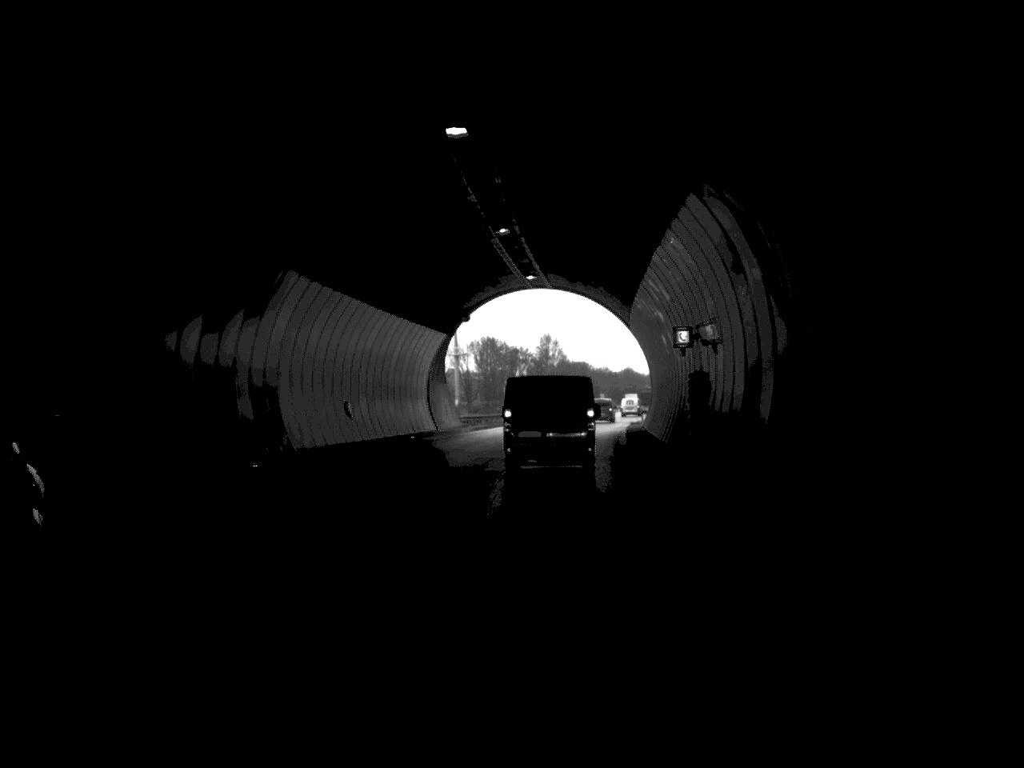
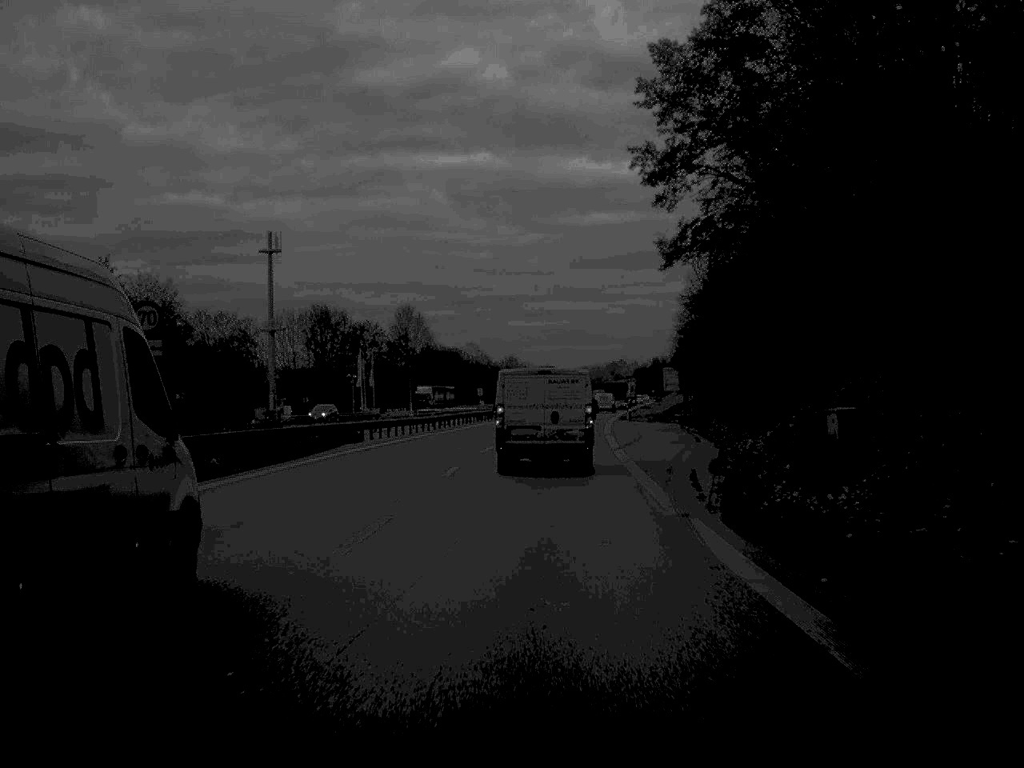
(+3.8, +76.8) m; +6°
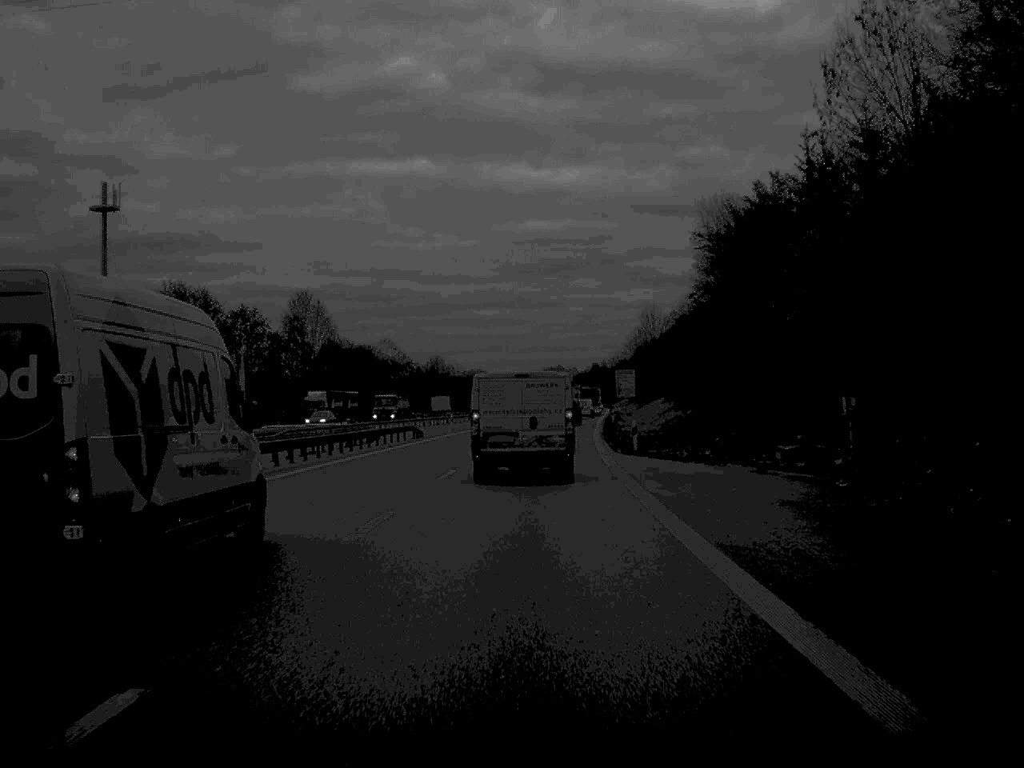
(+1.2, +46.6) m; +3°
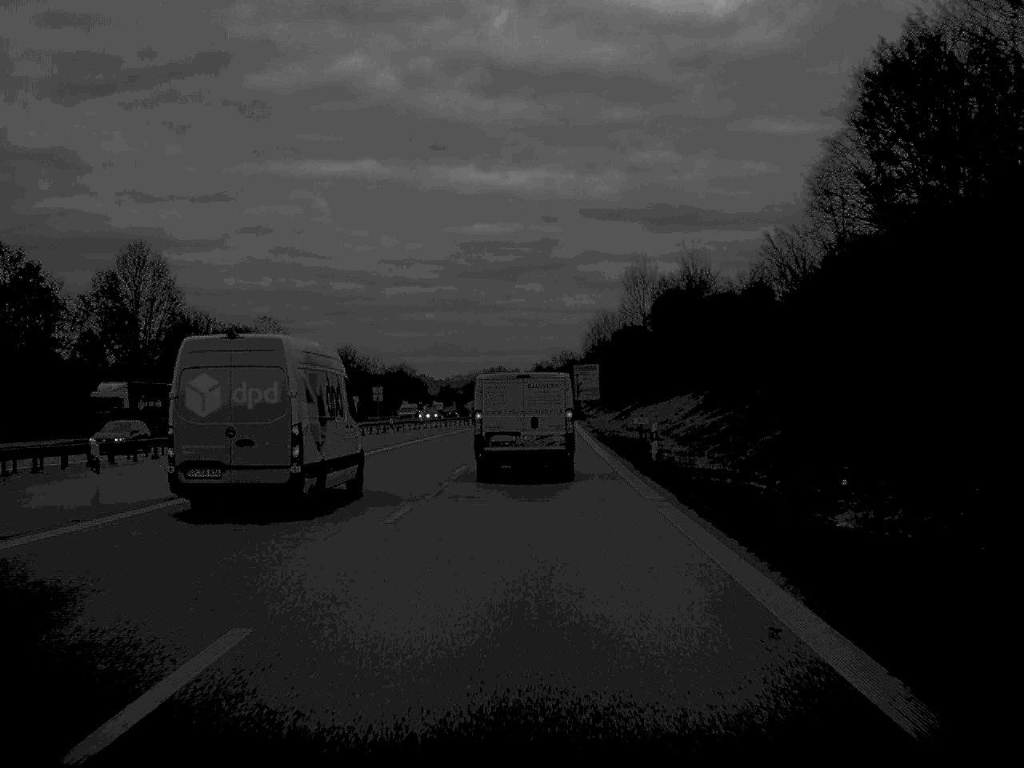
(+1.2, +58.2) m; +3°
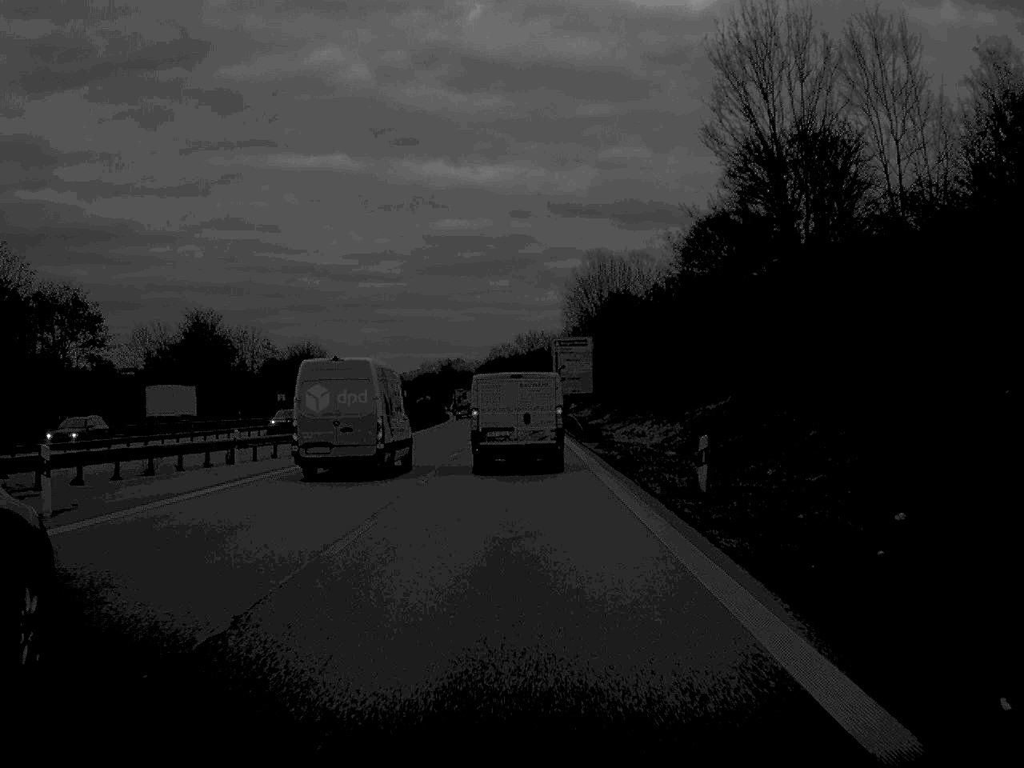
(+1.4, +76.0) m; +1°
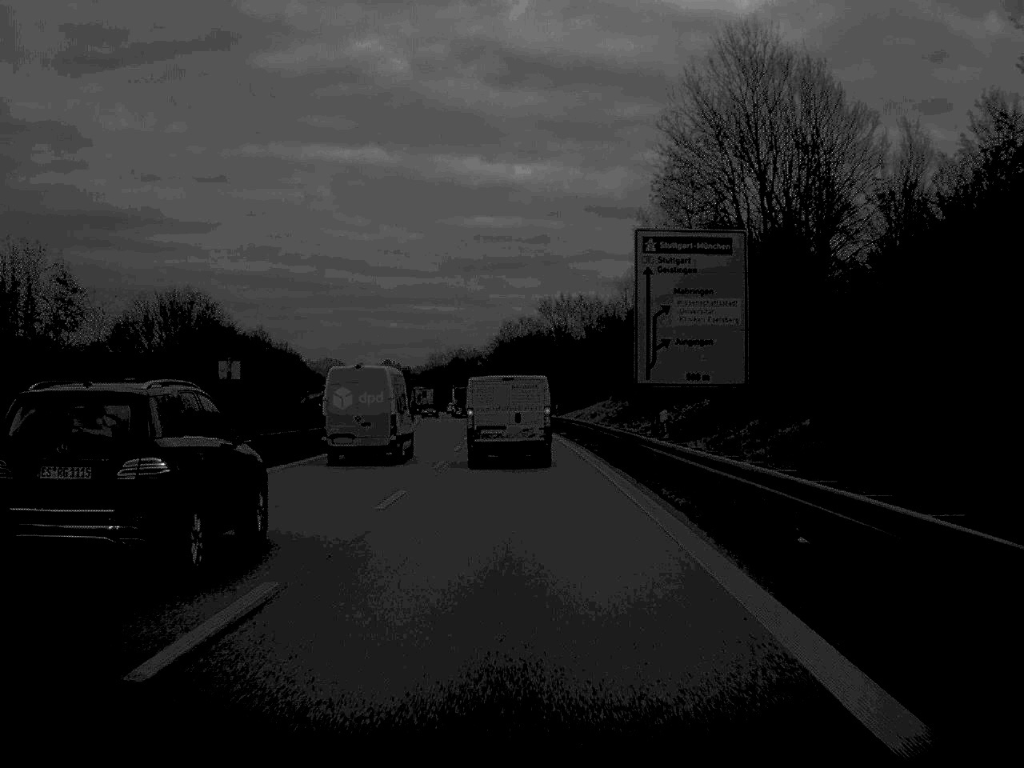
(-0.4, +78.3) m; -1°
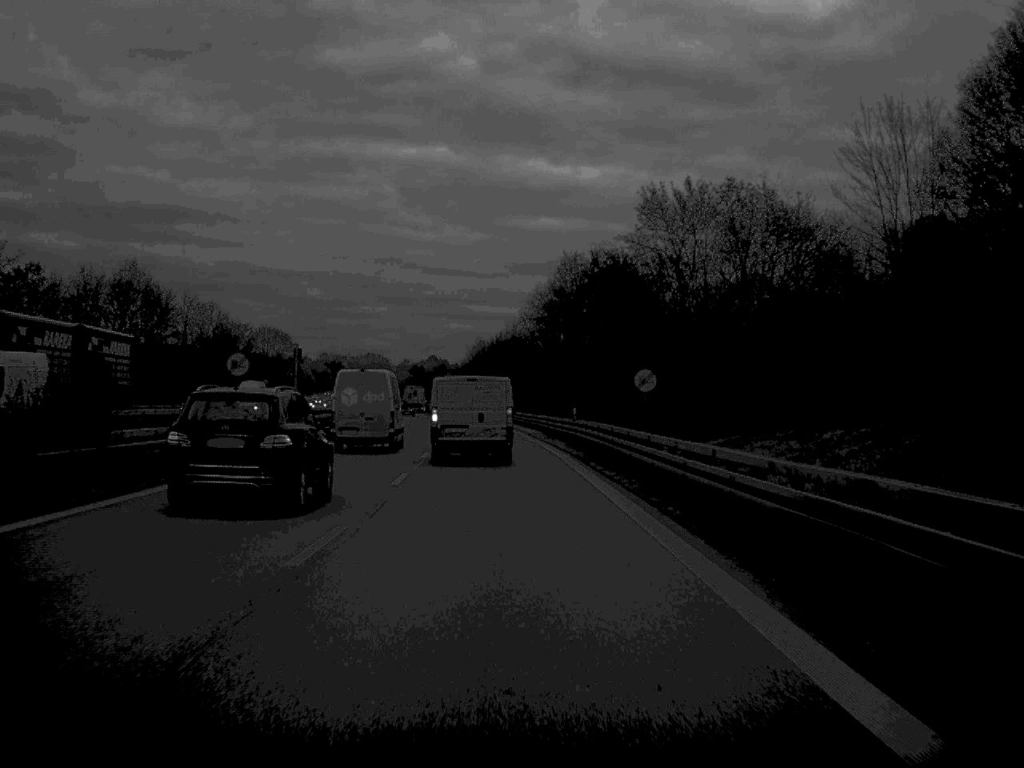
(-1.4, +78.4) m; -3°
